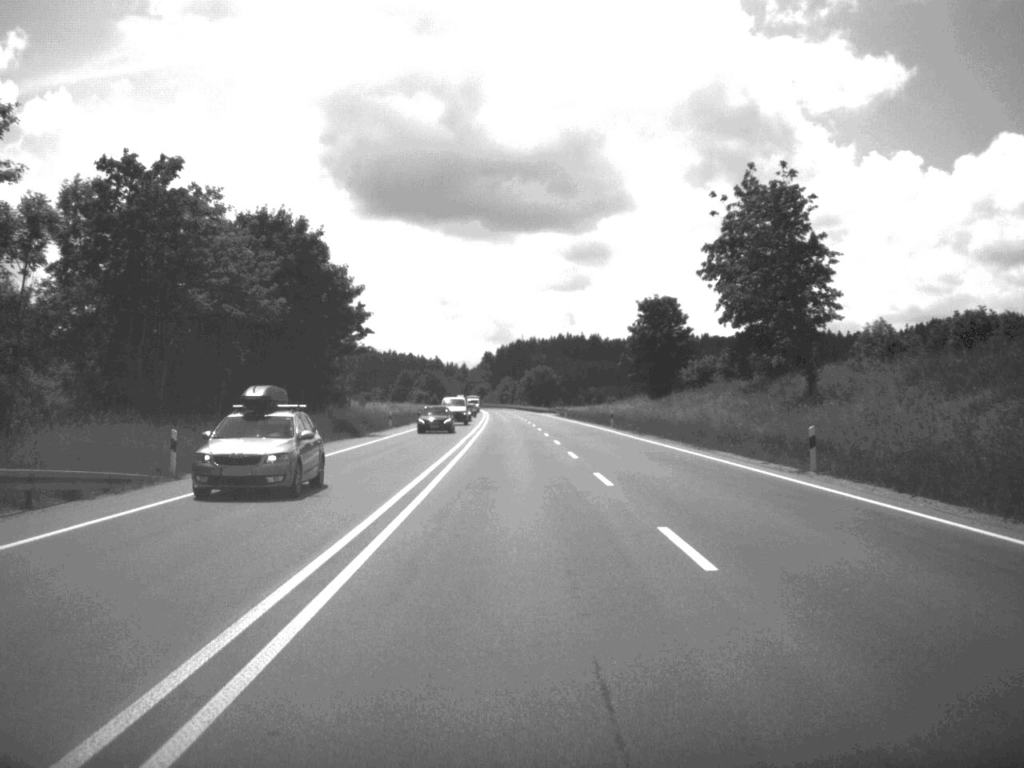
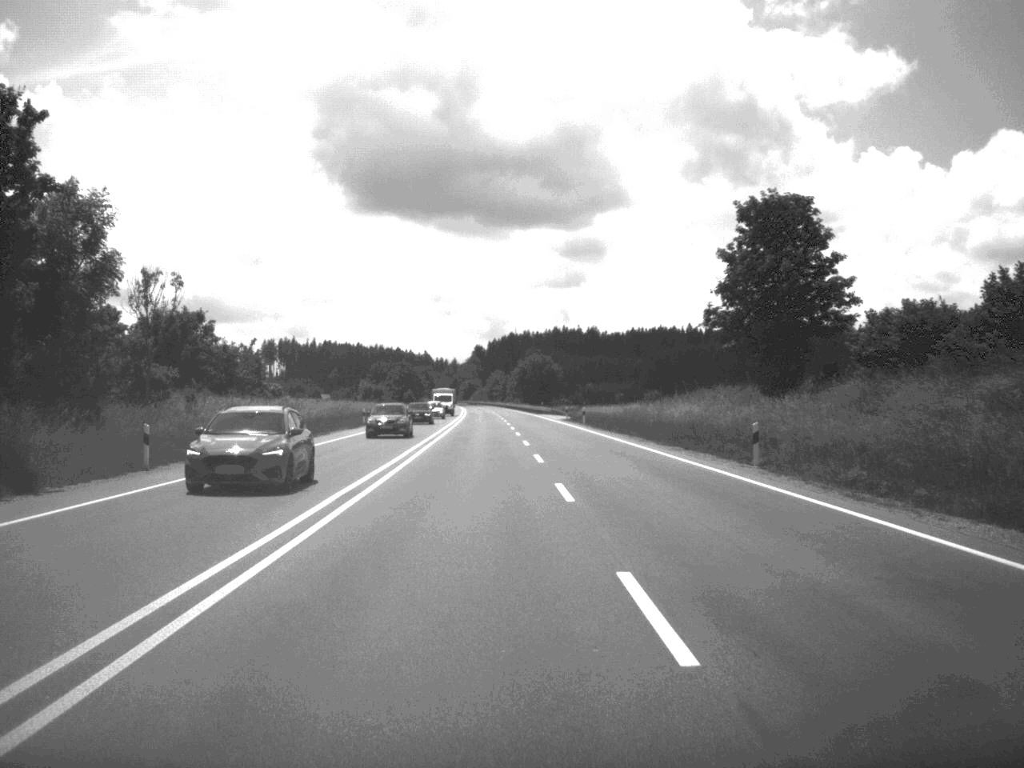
(0.0, +51.5) m; 0°
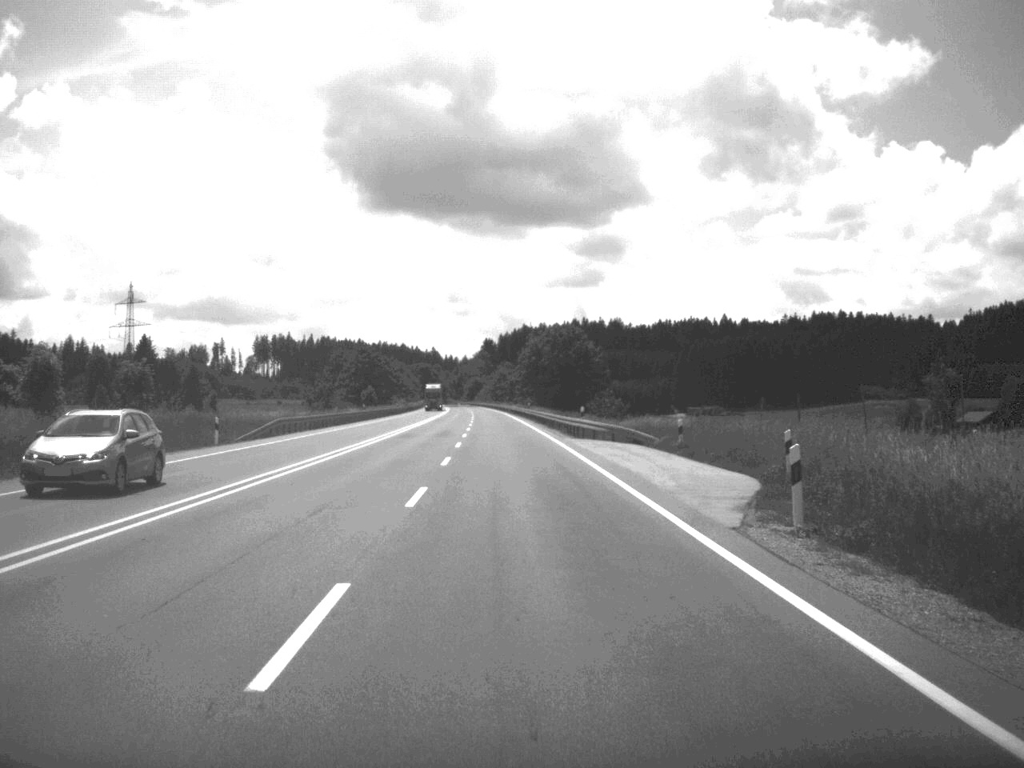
(-0.1, +83.5) m; -1°
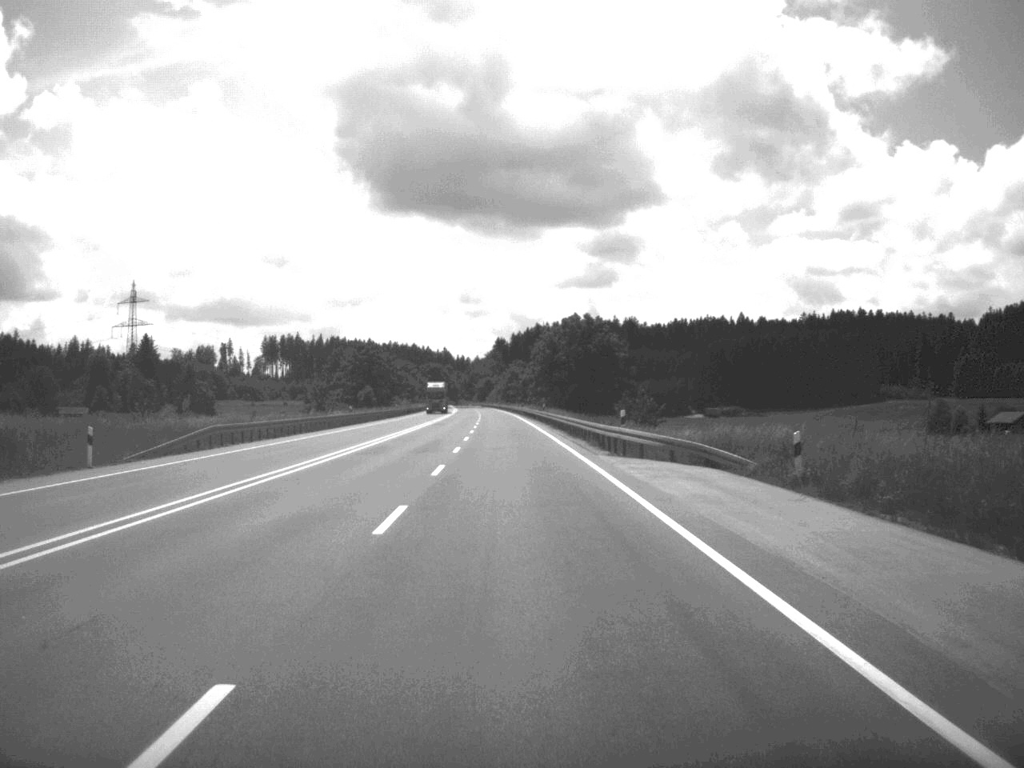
(-0.1, +15.7) m; -1°
